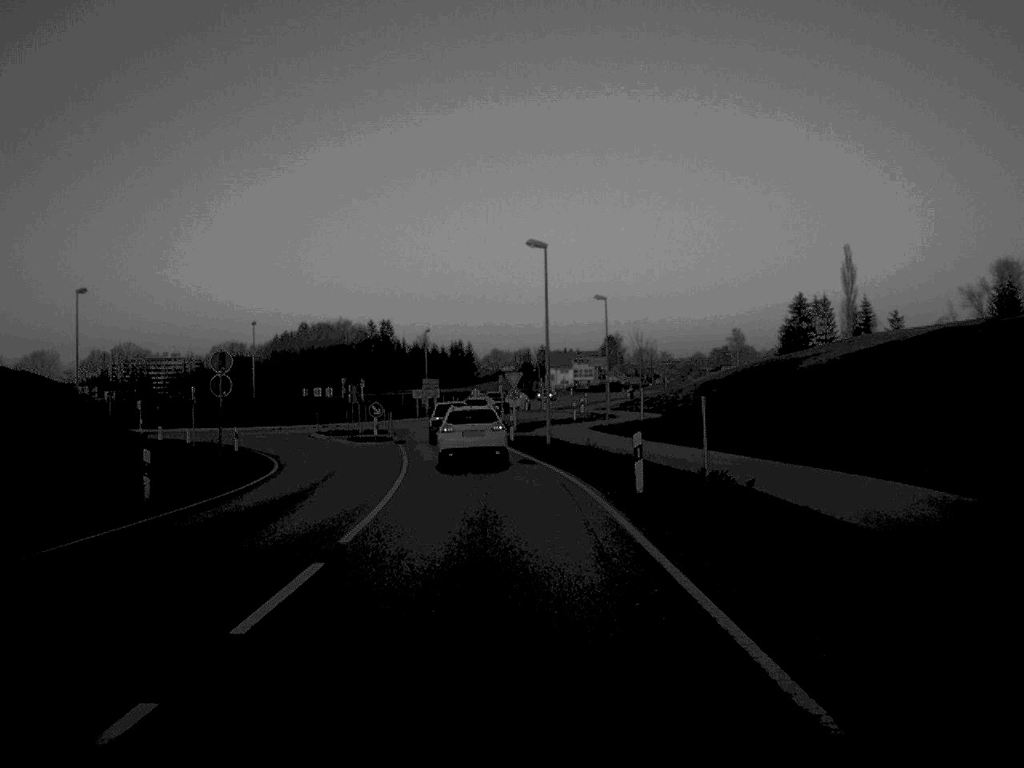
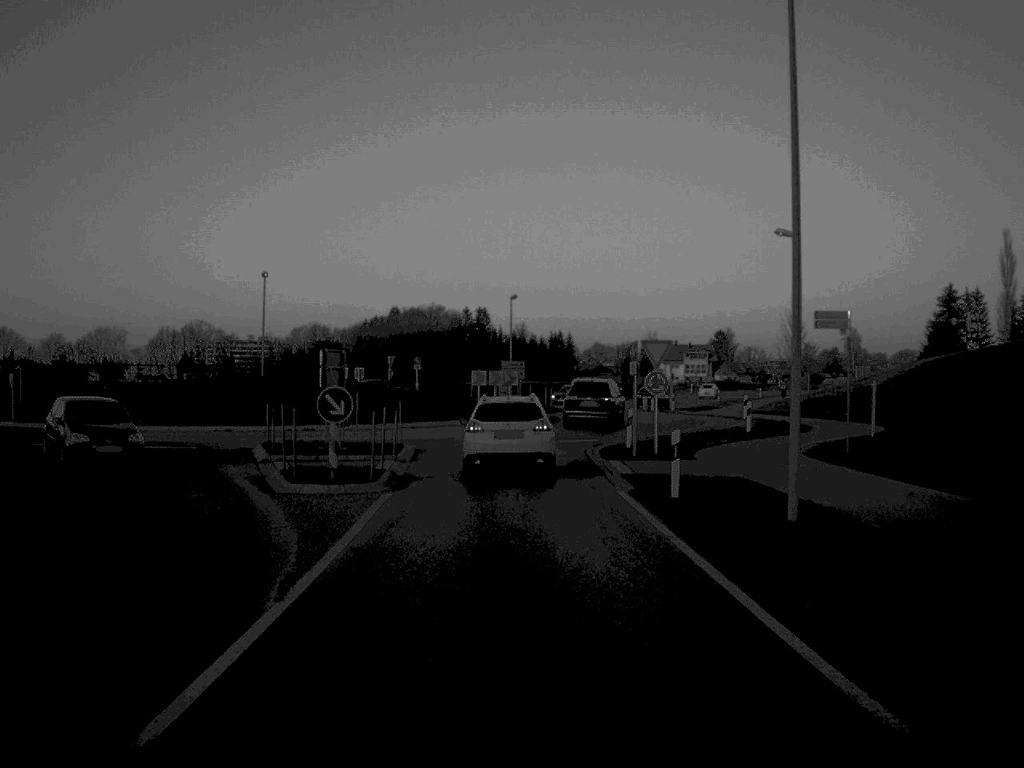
(-1.2, +31.1) m; -4°
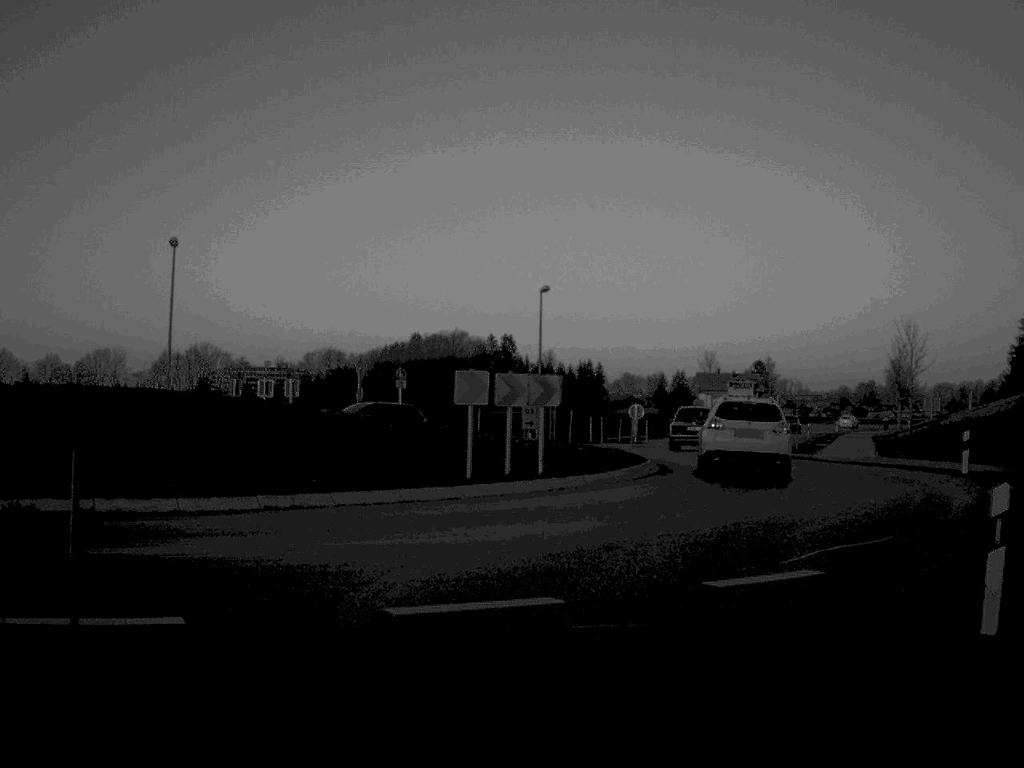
(-0.4, +25.2) m; -1°
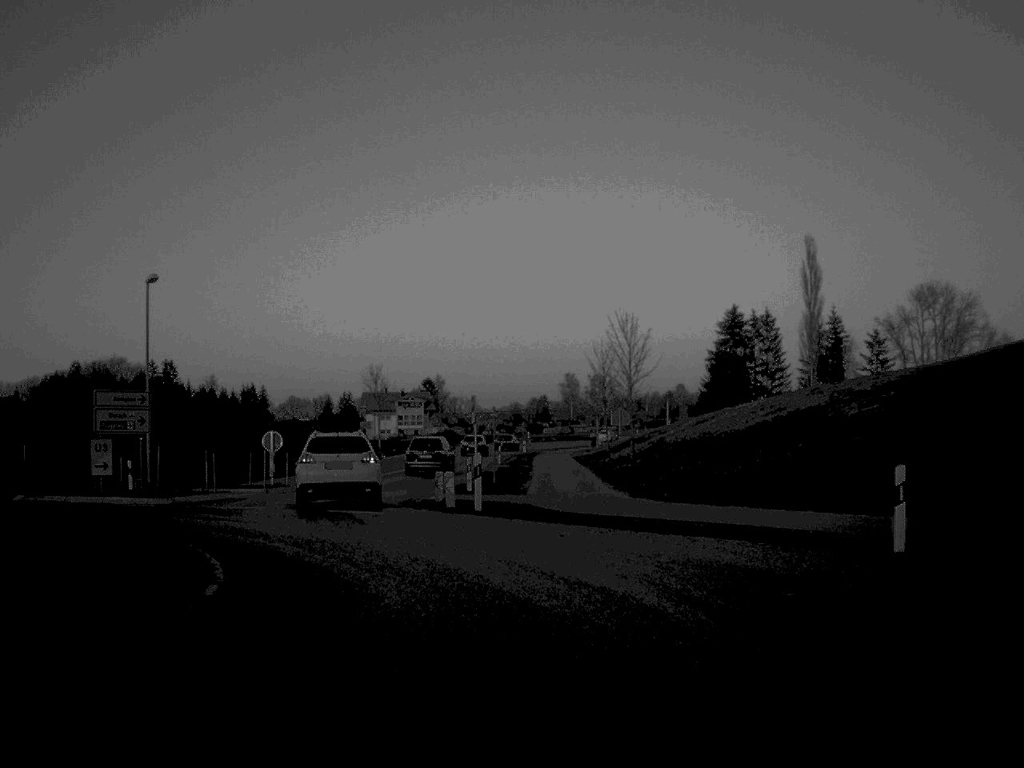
(+2.0, +15.9) m; +15°
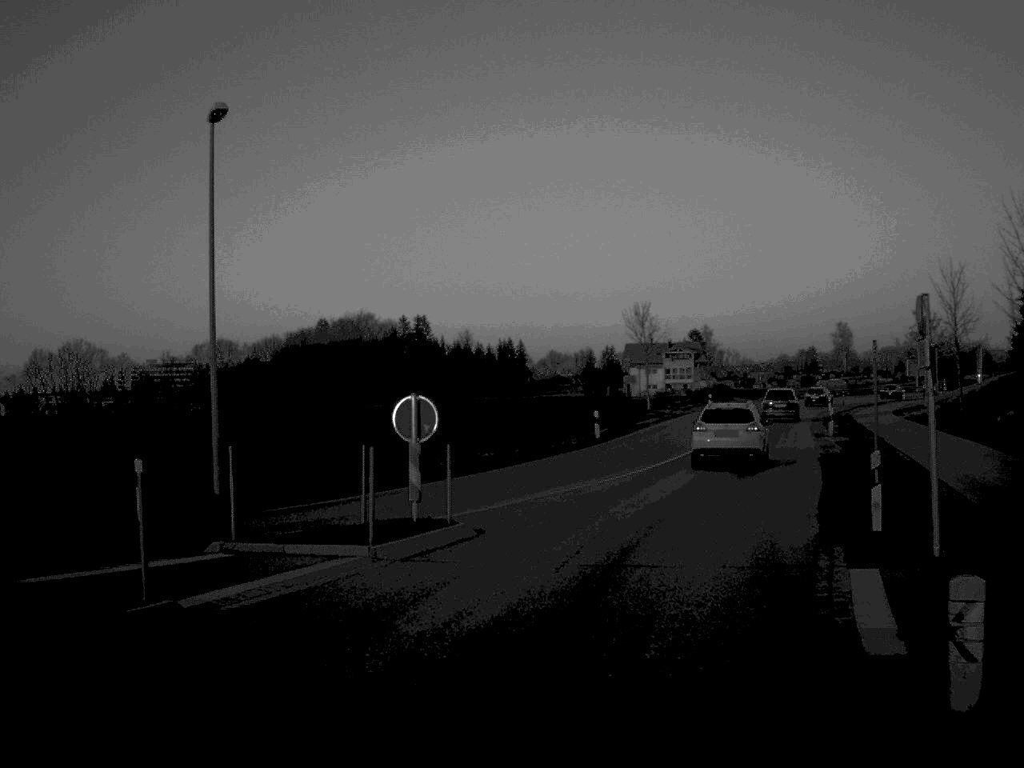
(-2.7, +22.4) m; -12°
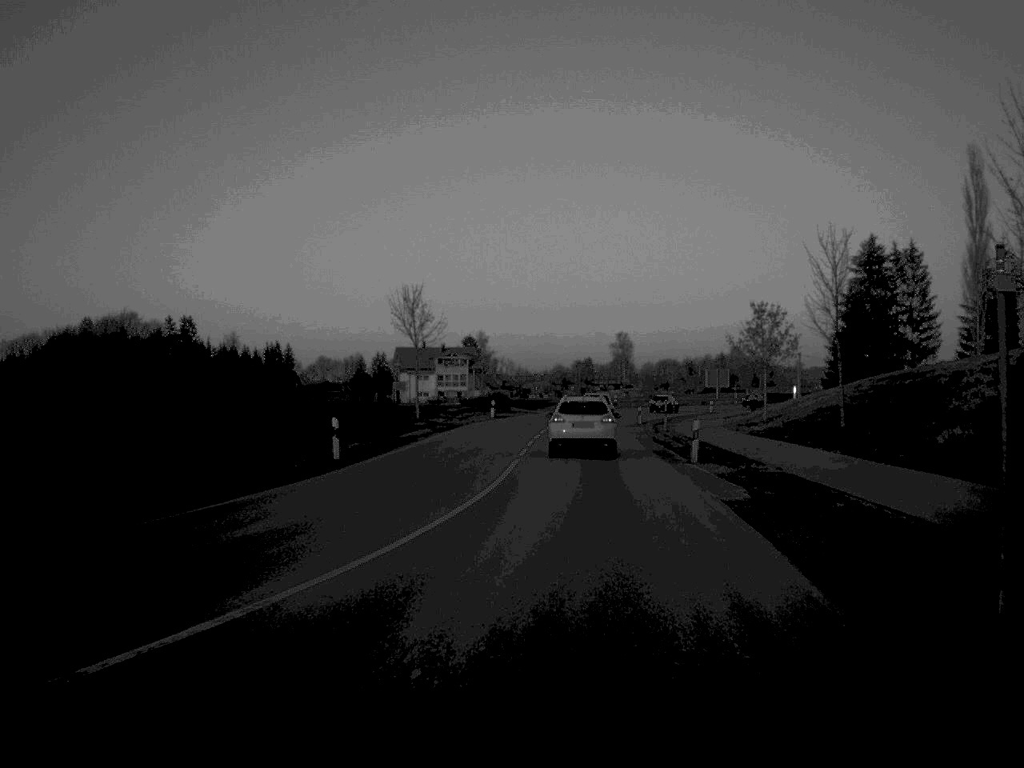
(+1.4, +16.0) m; +10°
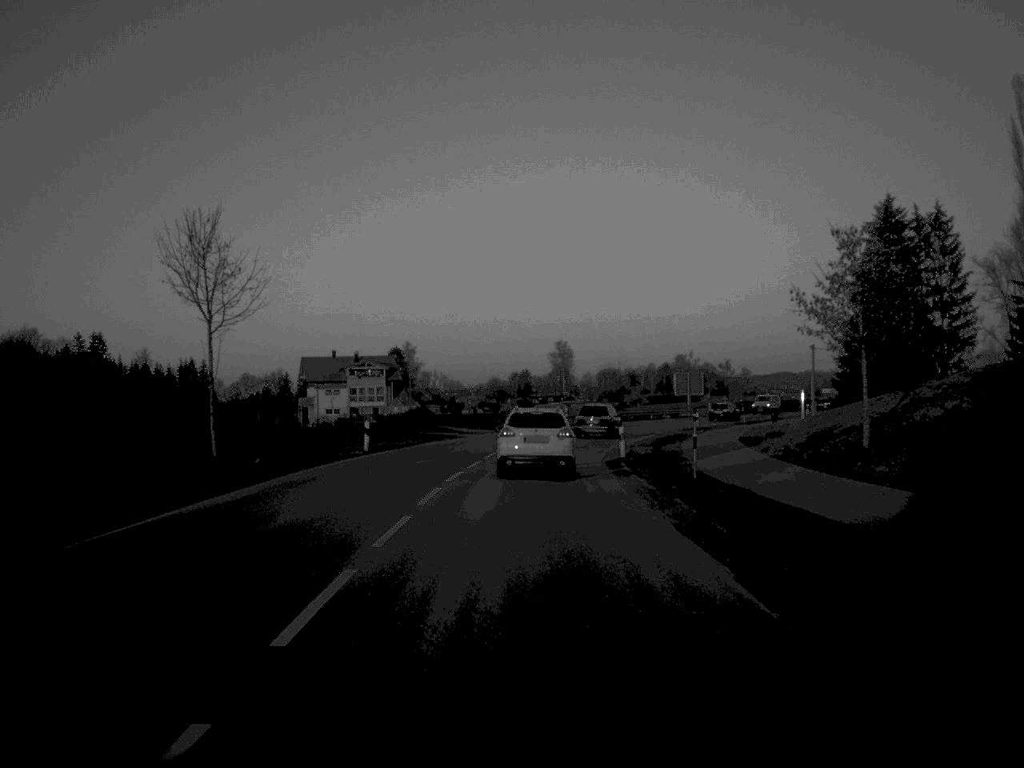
(+1.1, +30.7) m; +3°
